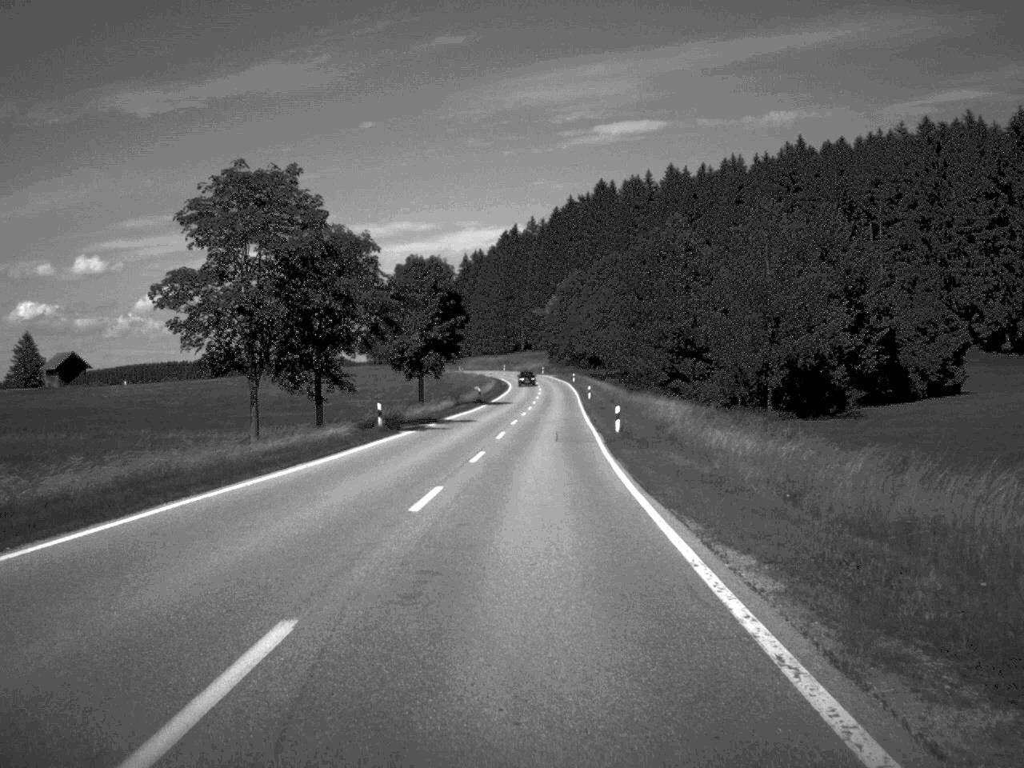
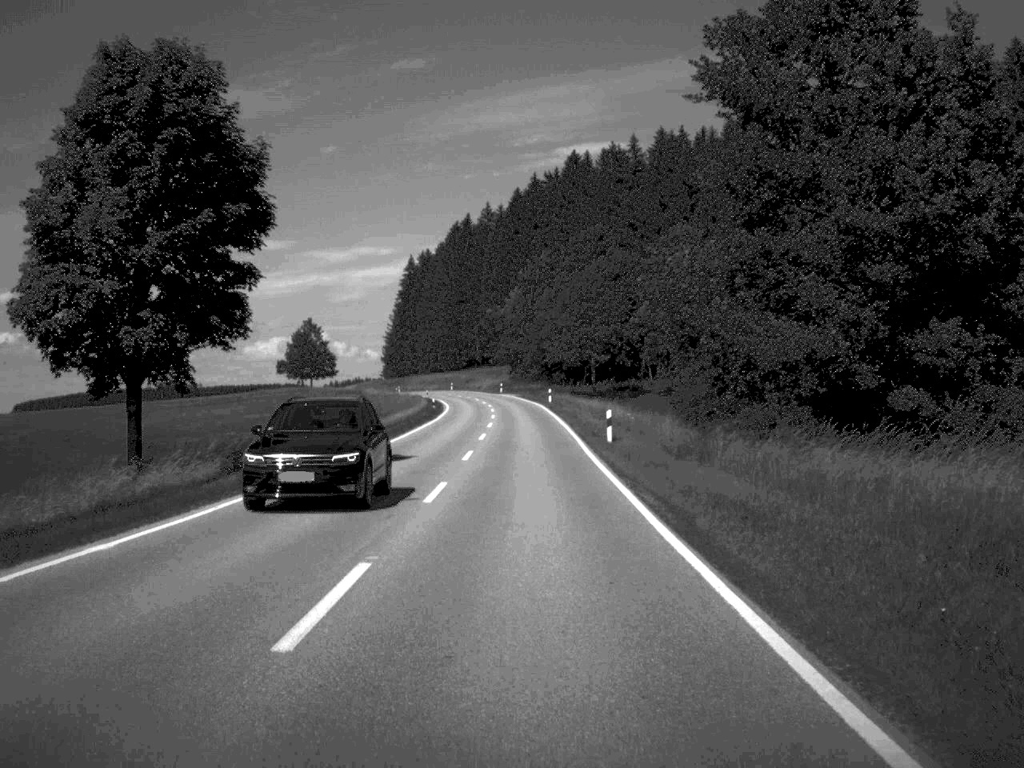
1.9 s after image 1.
(+1.0, +54.9) m; +2°
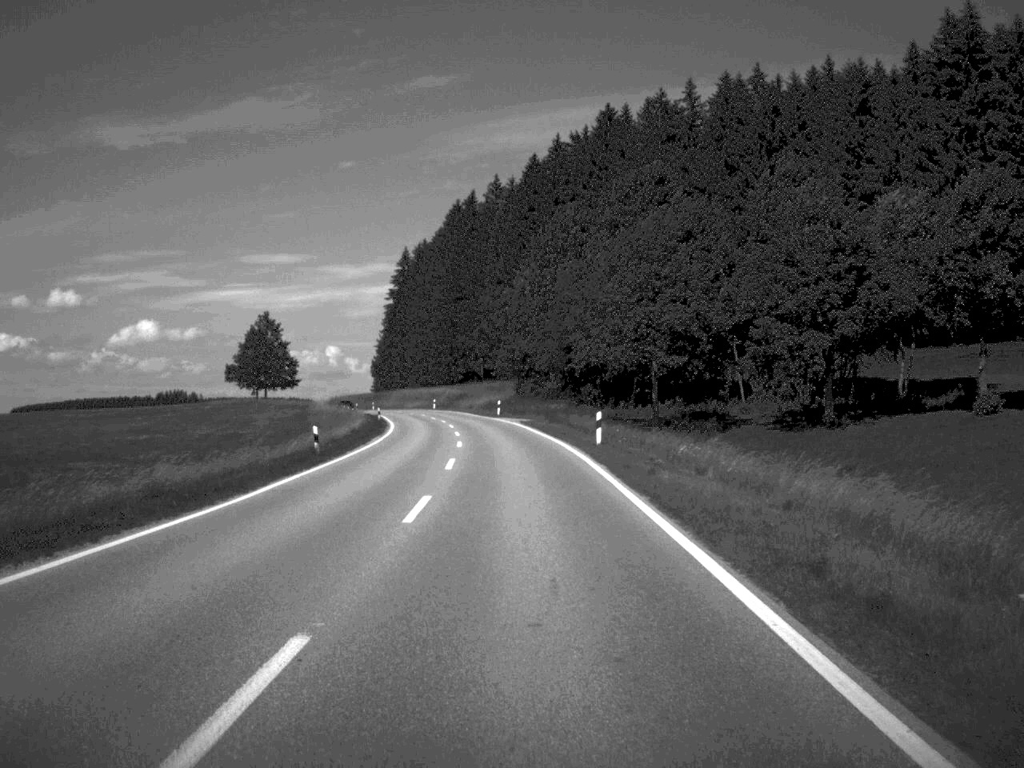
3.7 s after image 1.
(-0.2, +50.4) m; -1°
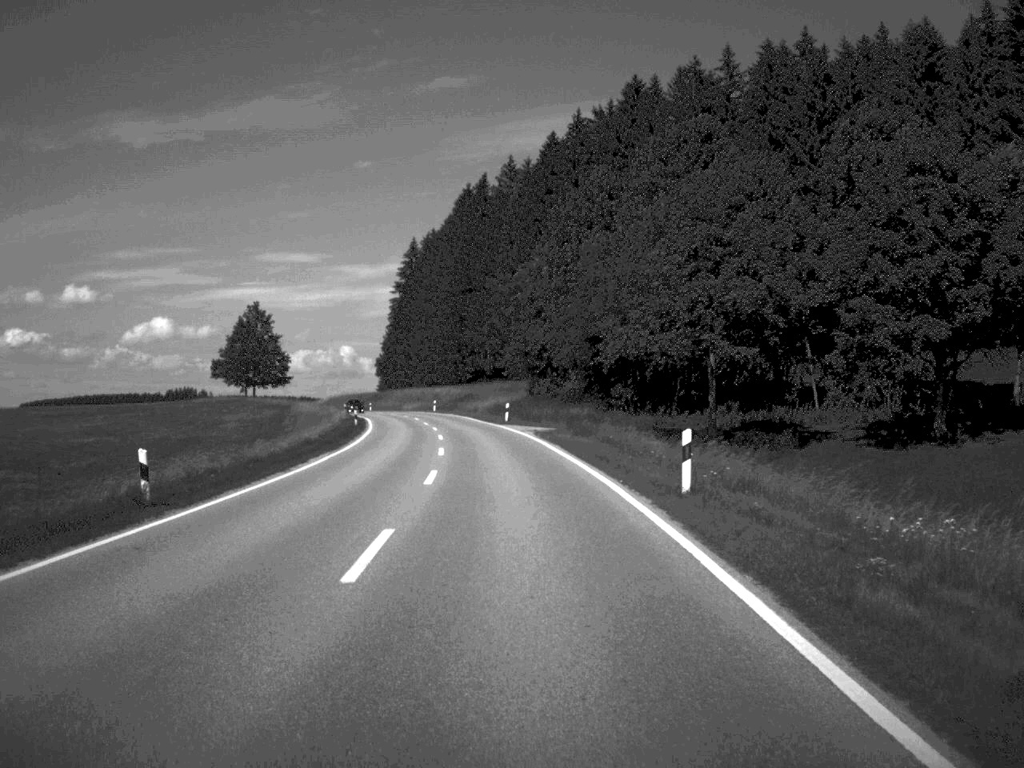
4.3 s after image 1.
(-0.1, +17.0) m; -1°
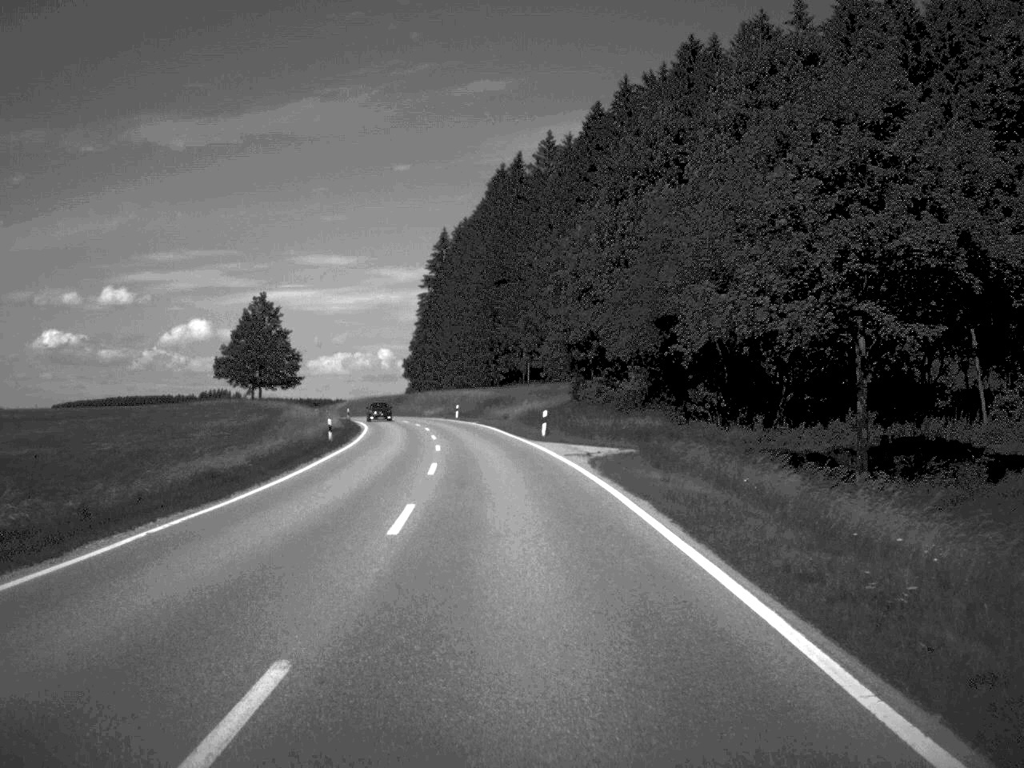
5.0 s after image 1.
(-0.3, +19.2) m; -2°
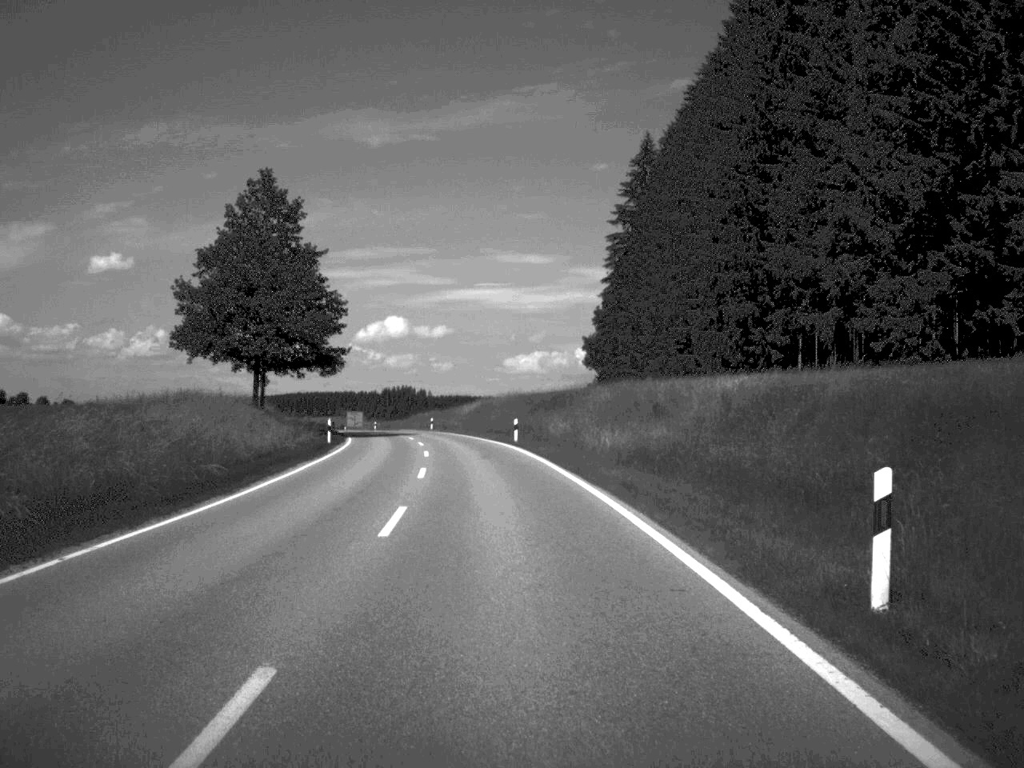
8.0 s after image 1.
(-6.0, +82.1) m; -9°
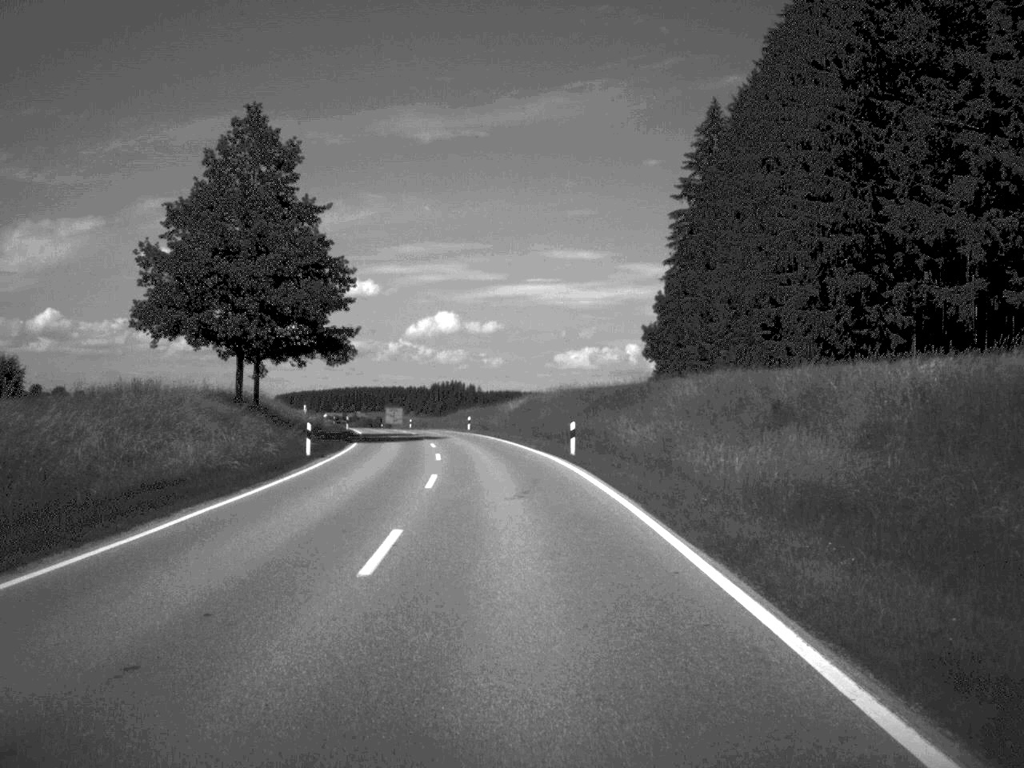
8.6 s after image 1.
(-0.3, +15.4) m; -2°
